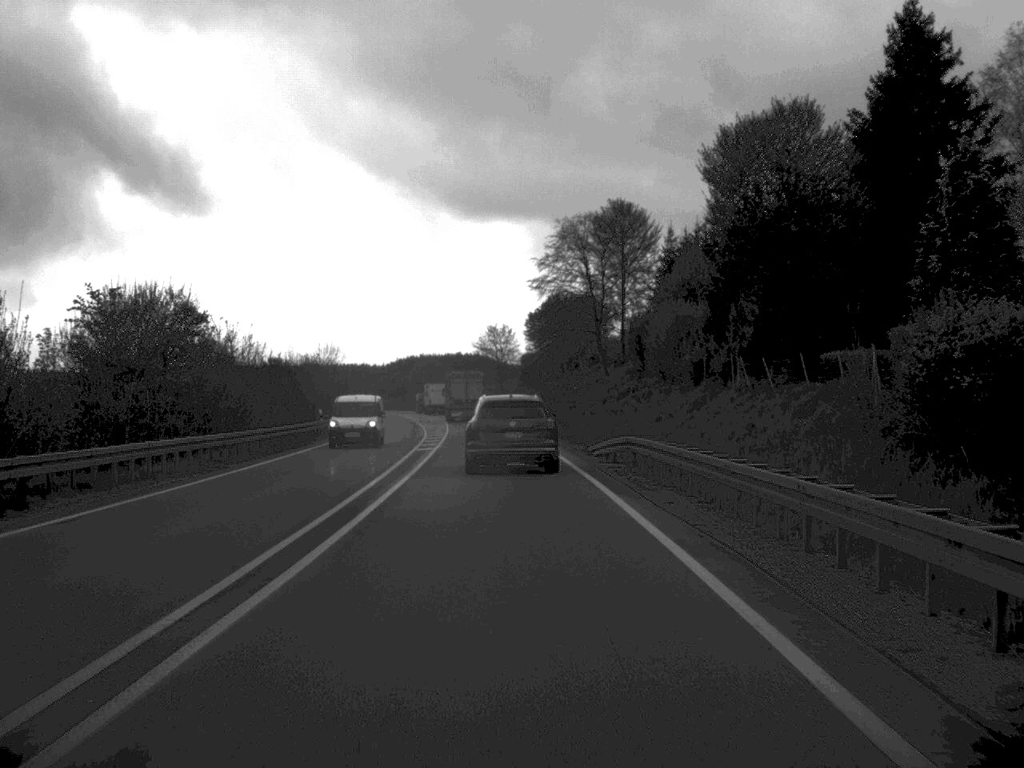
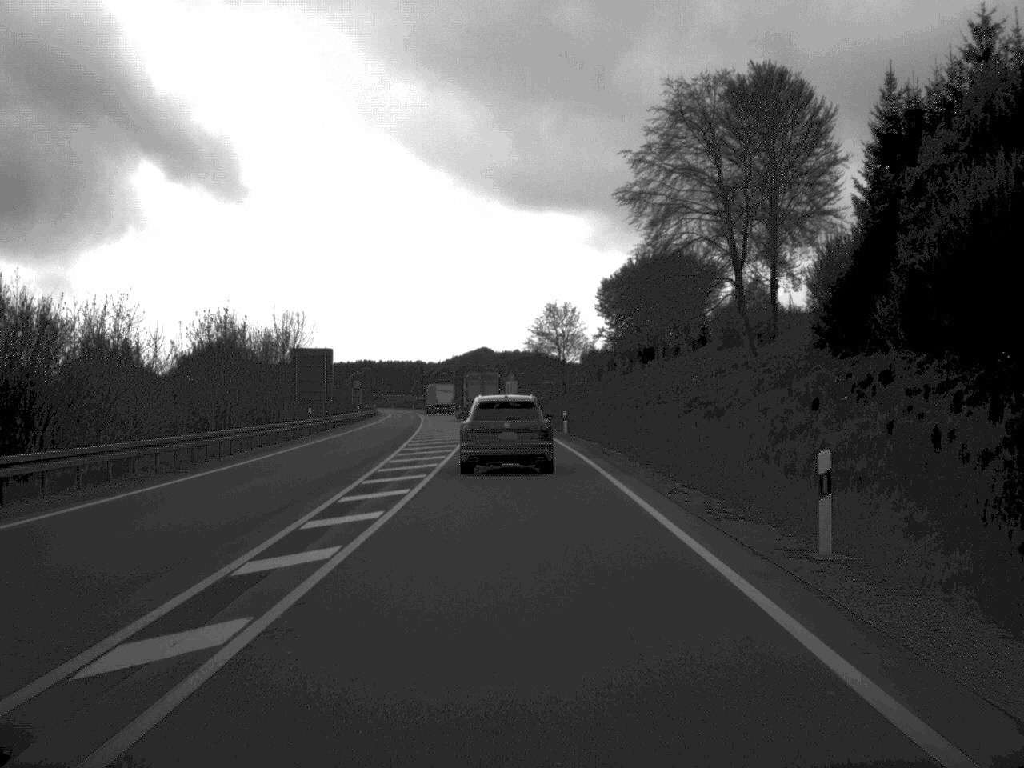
(-1.3, +47.1) m; -3°
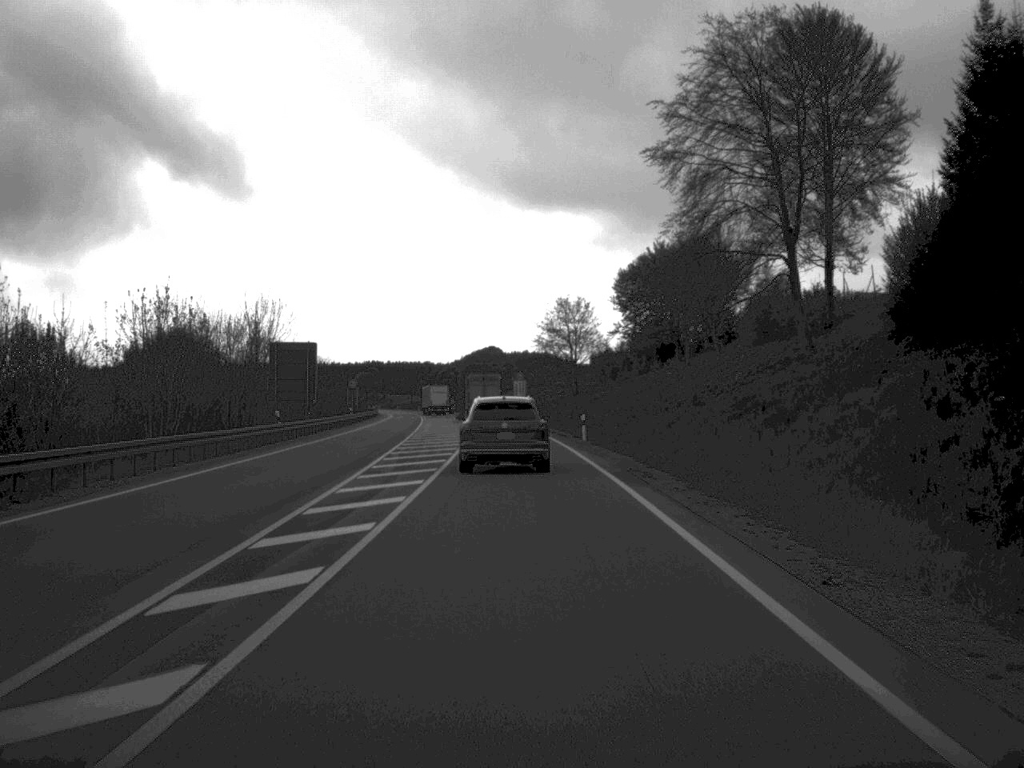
(0.0, +10.6) m; 0°
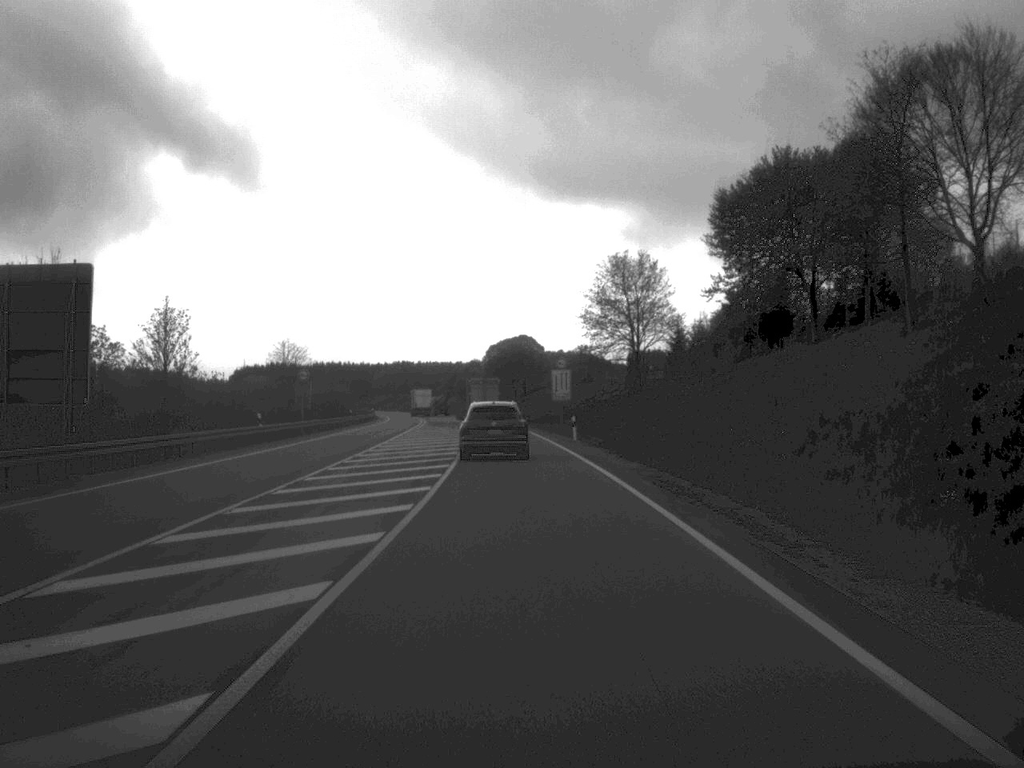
(-0.7, +45.6) m; -2°
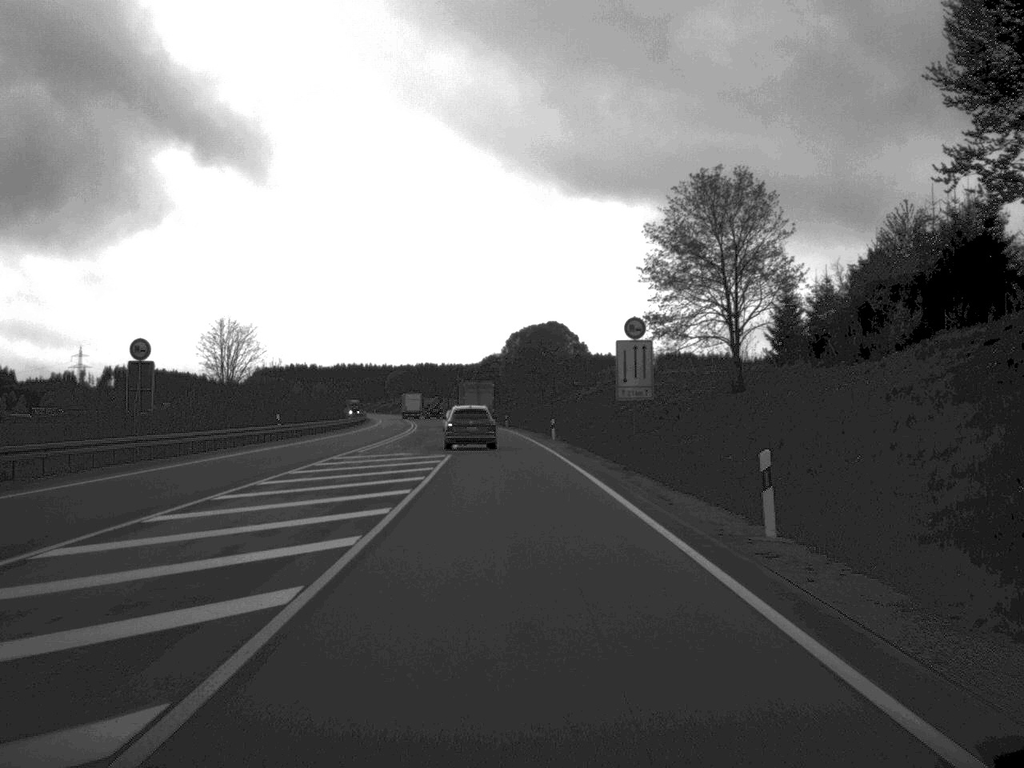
(-0.4, +40.6) m; -1°
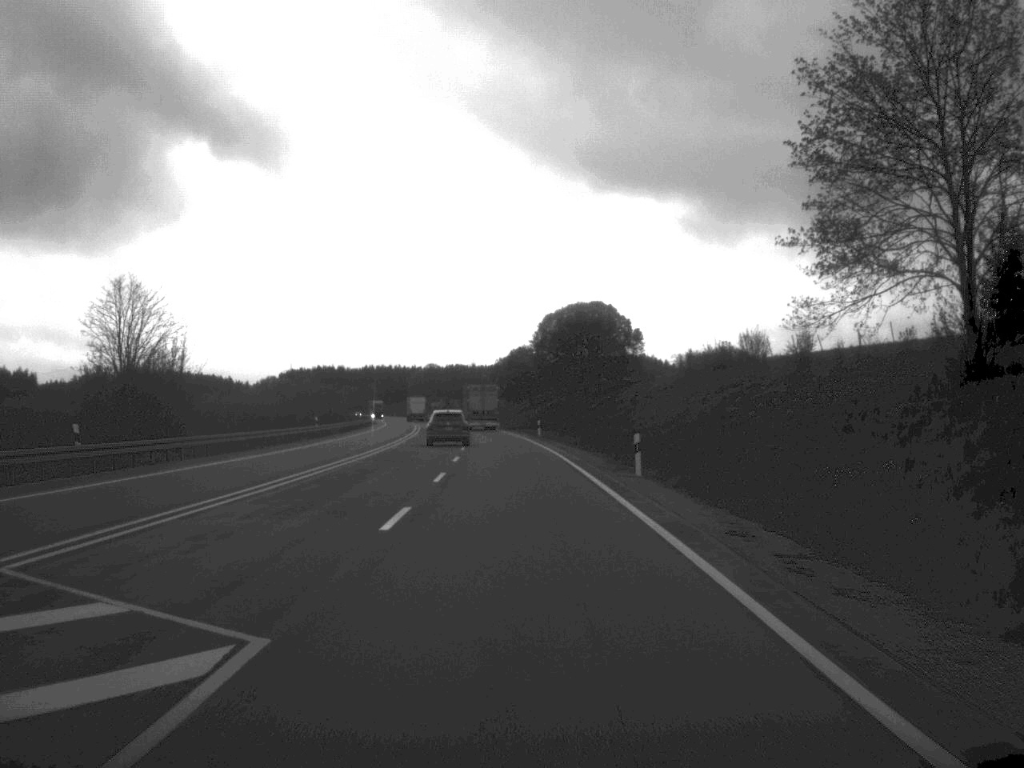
(-0.5, +34.1) m; -2°
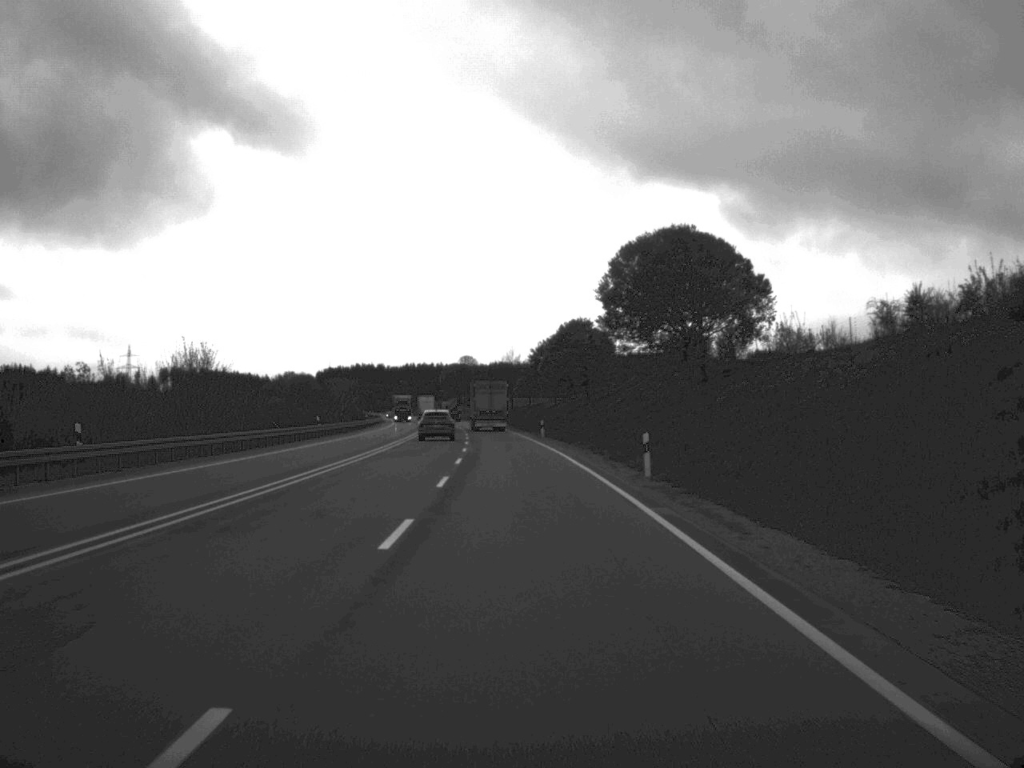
(-0.9, +49.9) m; -2°
